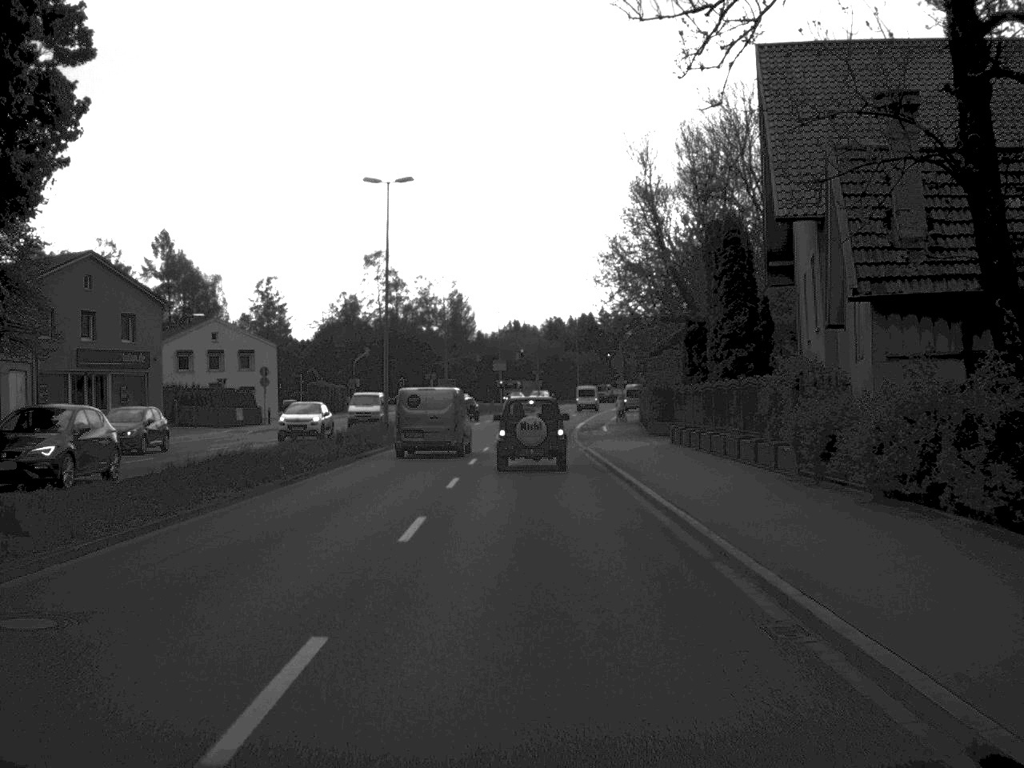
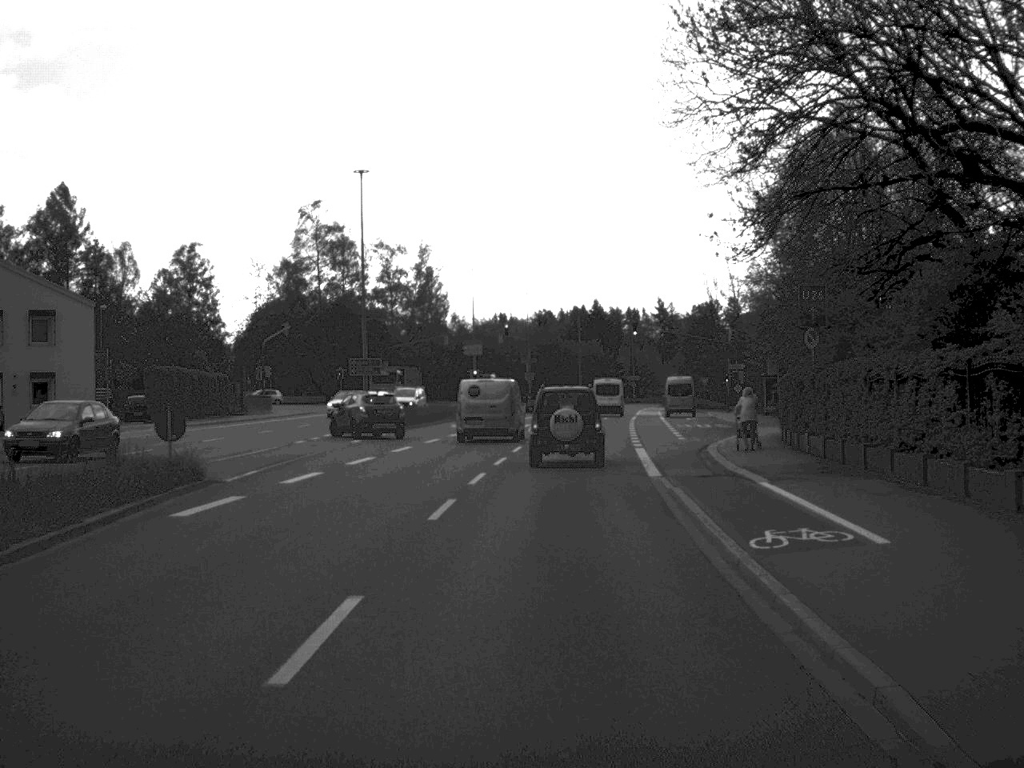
(0.0, +42.9) m; 0°
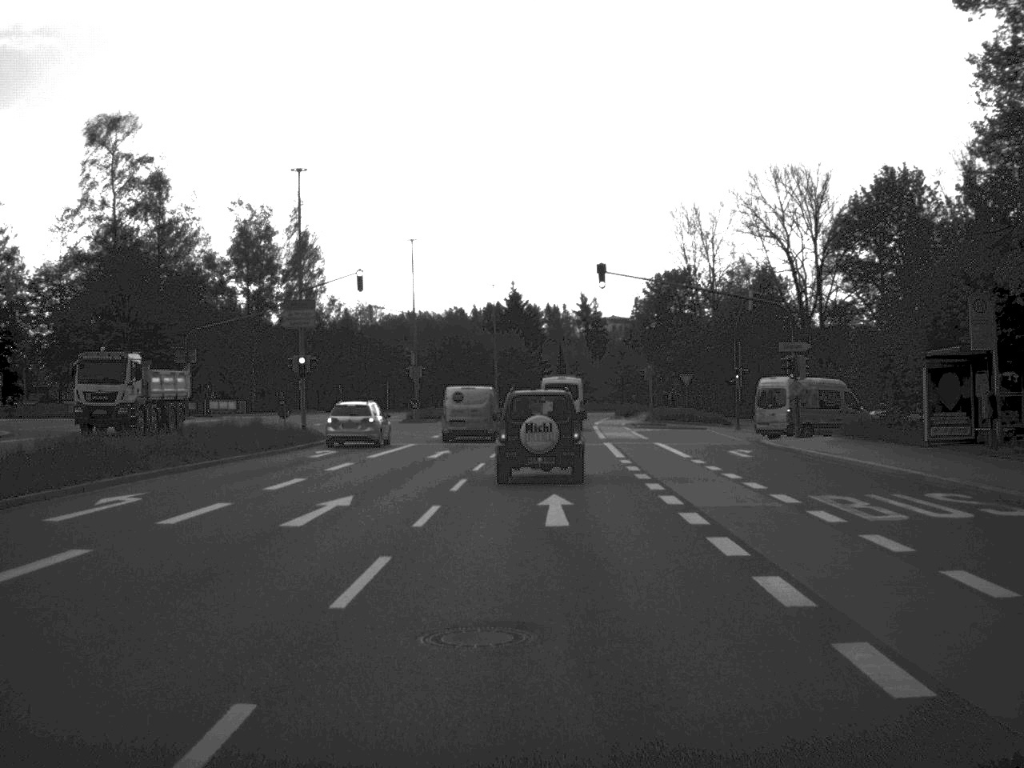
(+1.4, +41.9) m; +4°
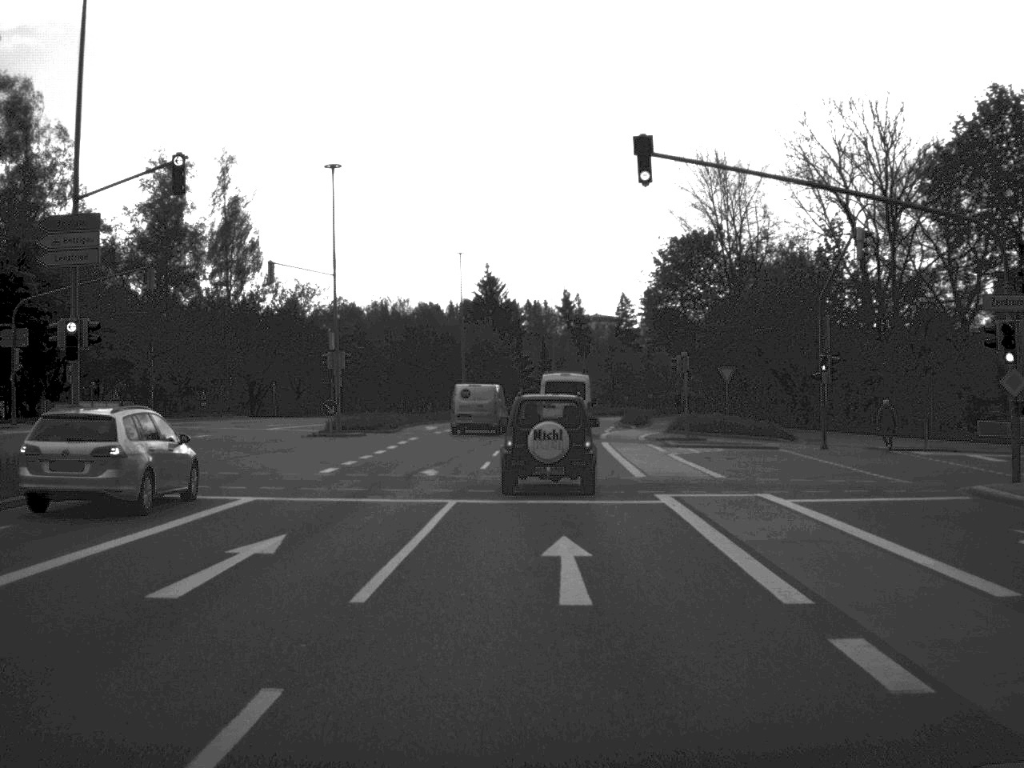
(+0.2, +23.2) m; +1°
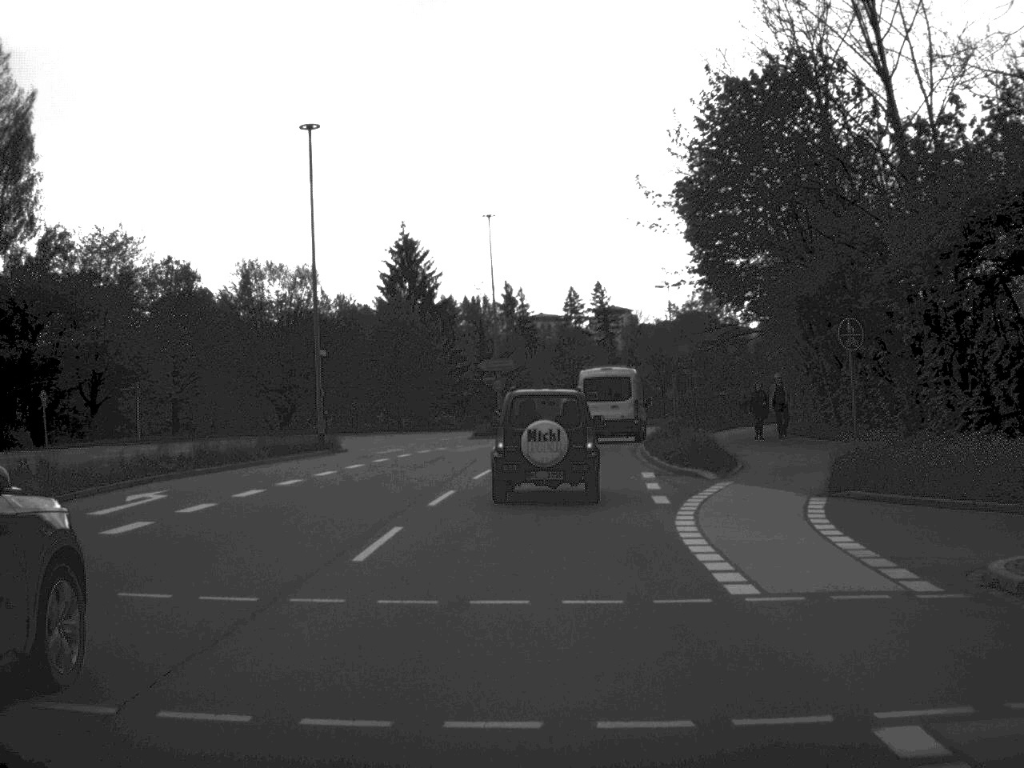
(+0.7, +39.2) m; +2°
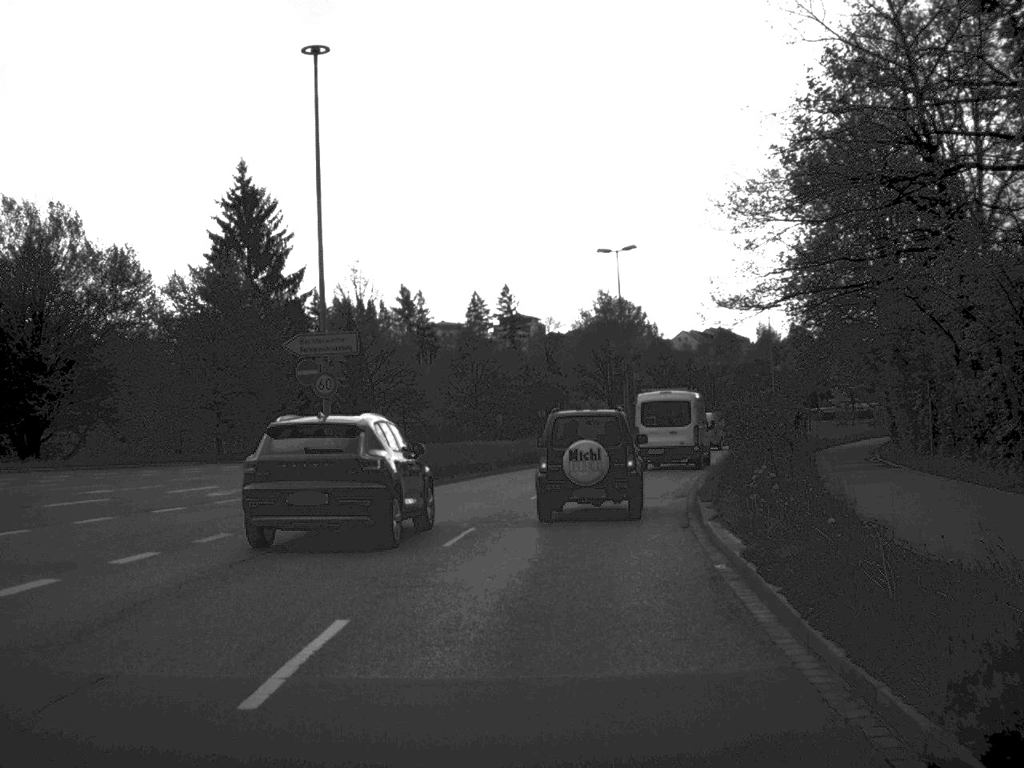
(+0.9, +29.8) m; +4°
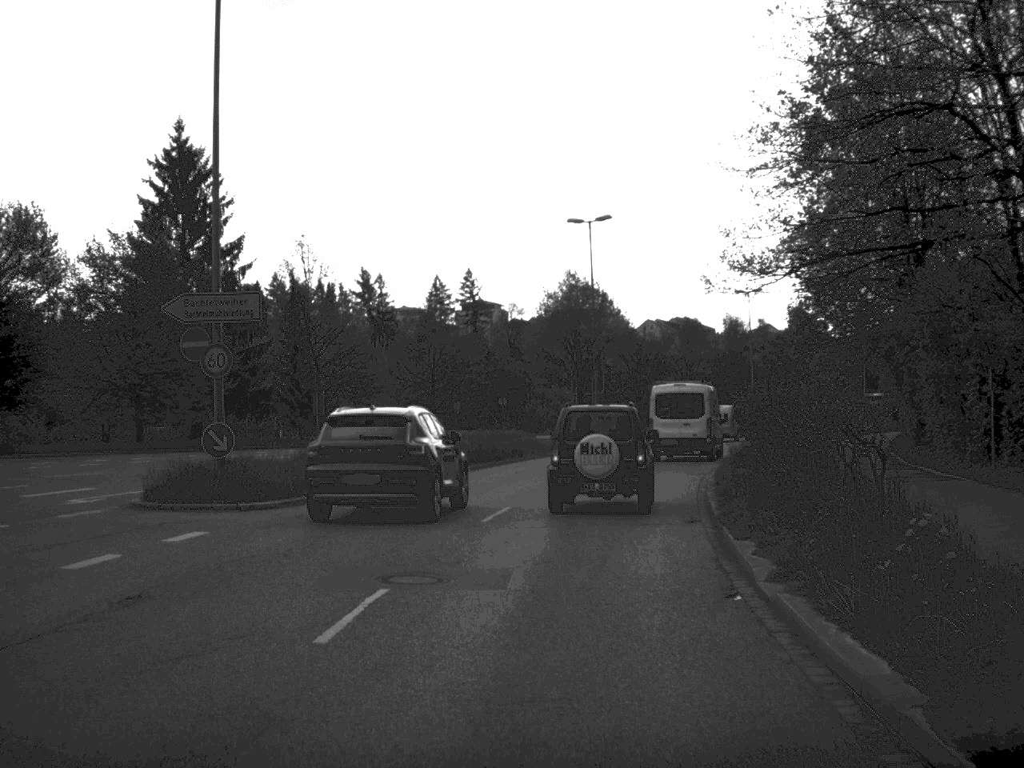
(+0.1, +6.9) m; +2°
